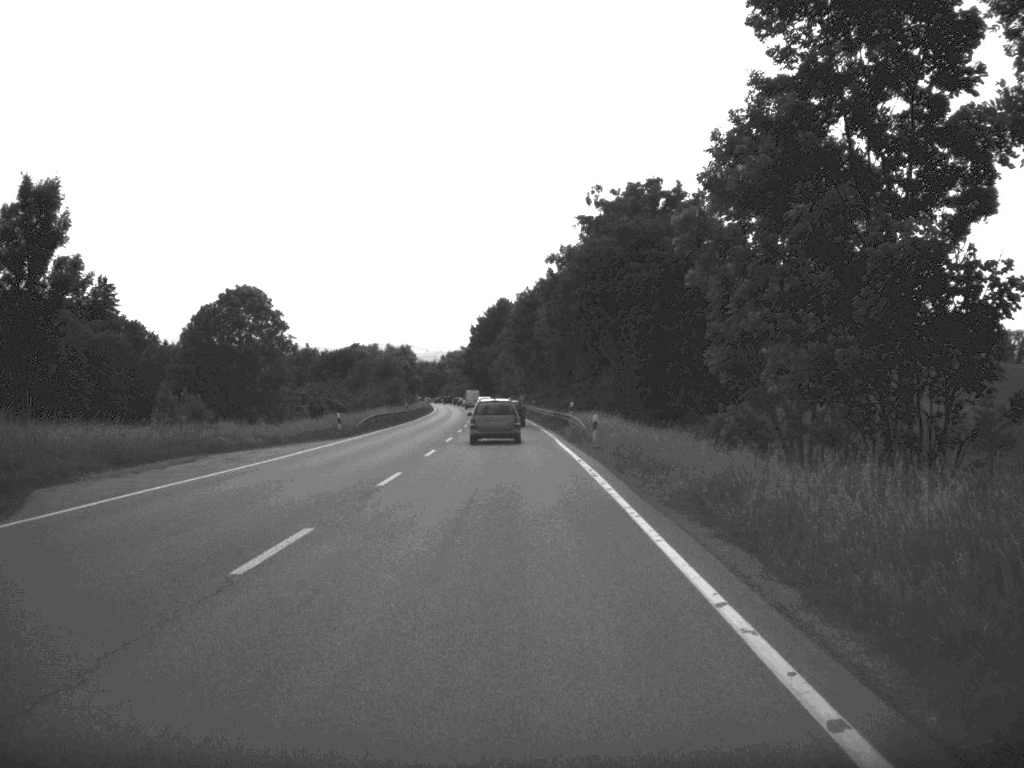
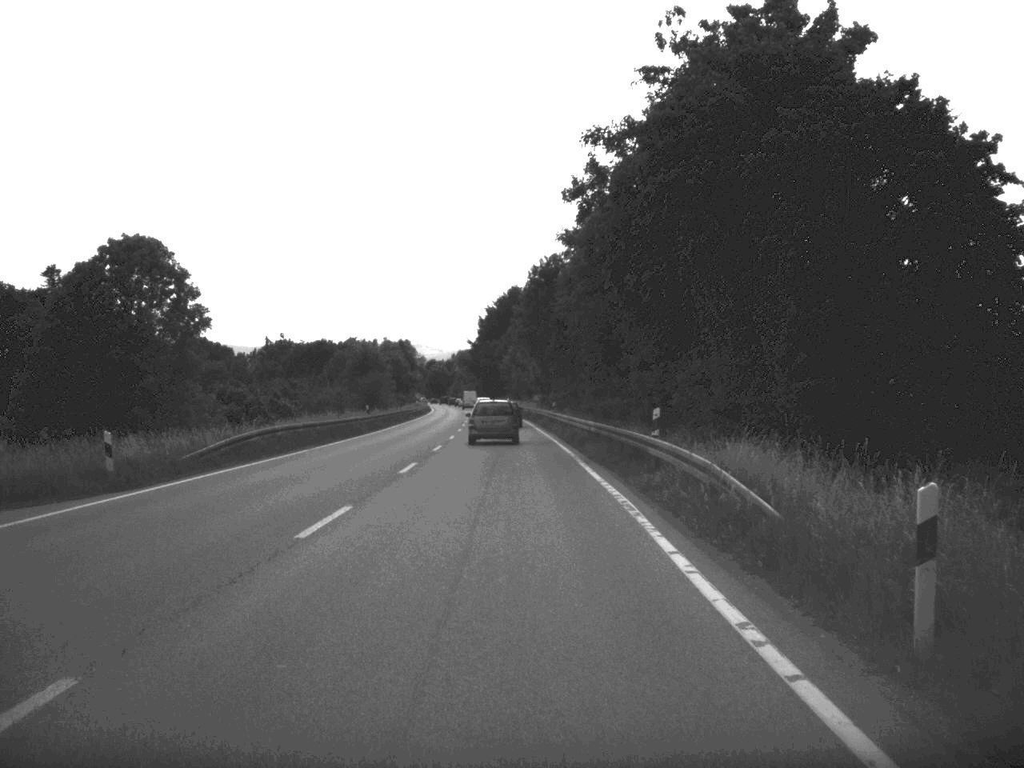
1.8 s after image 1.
(-0.2, +31.7) m; -1°
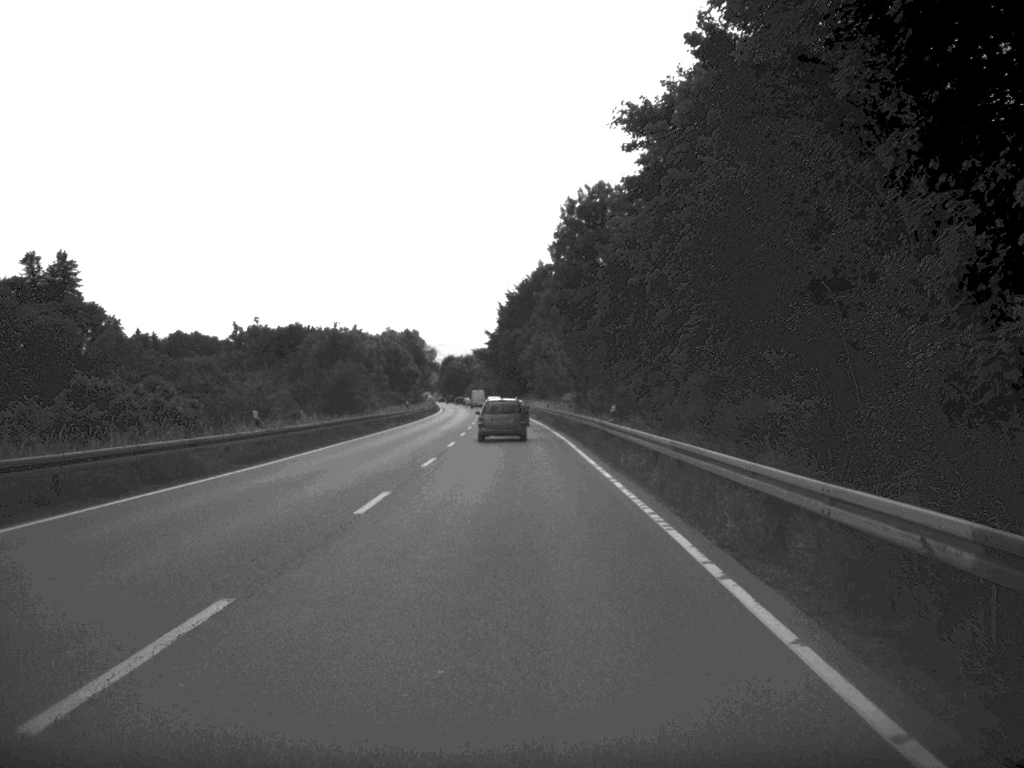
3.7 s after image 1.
(-0.3, +32.6) m; -1°
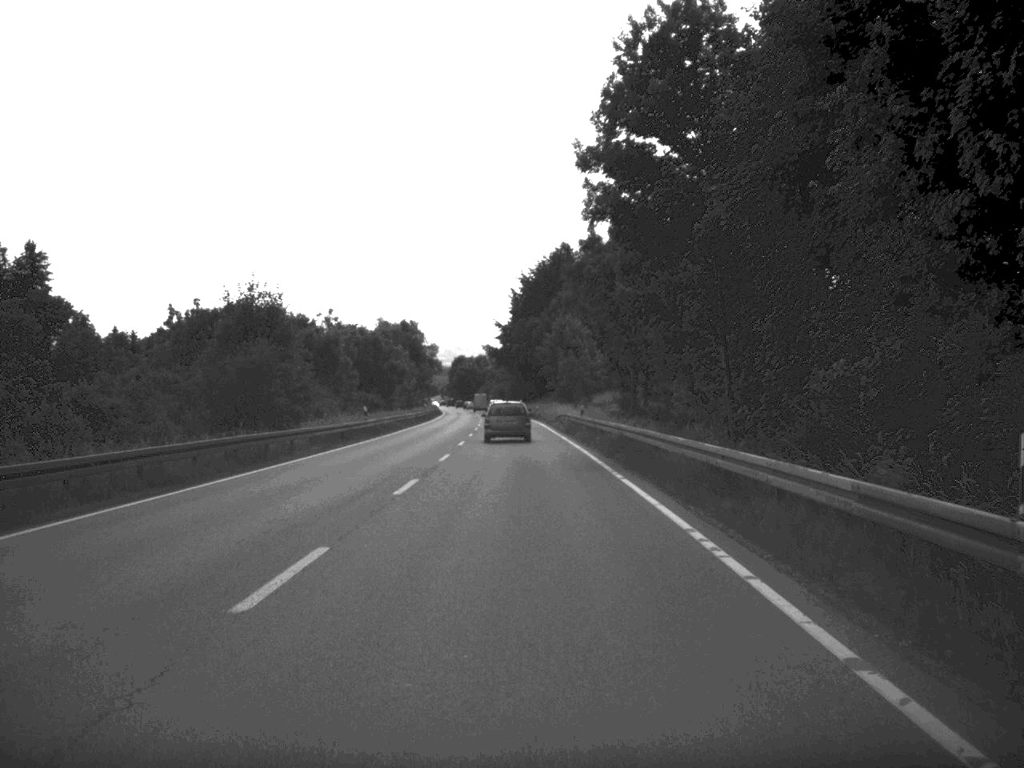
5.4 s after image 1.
(-0.2, +31.7) m; -1°
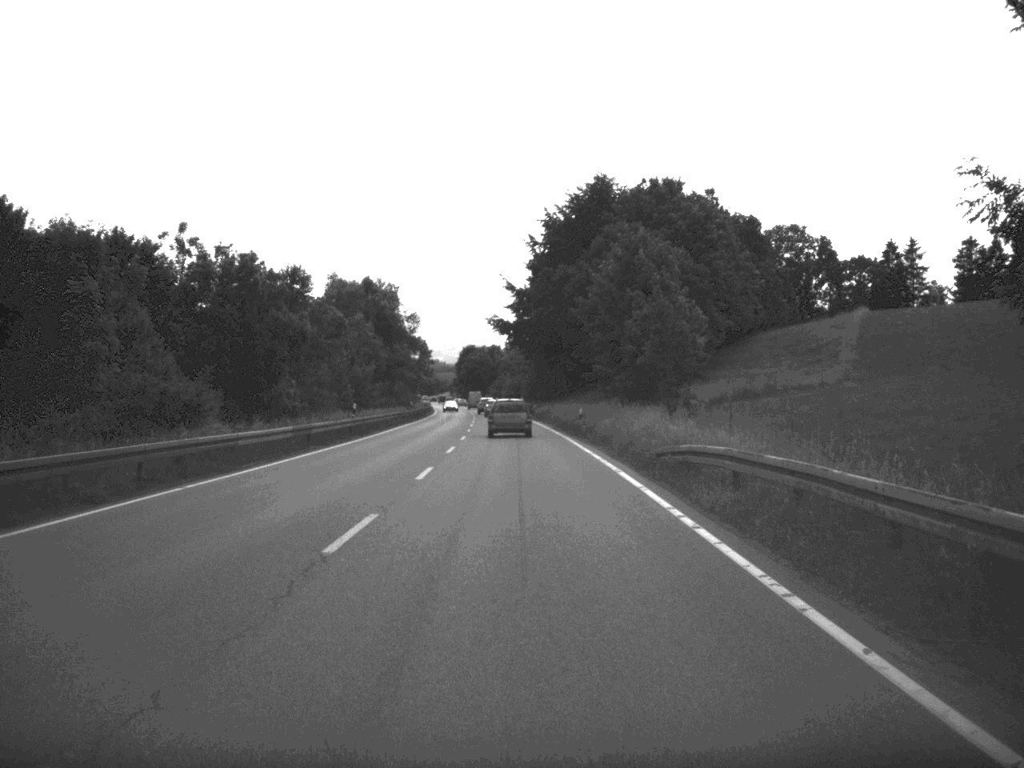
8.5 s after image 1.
(-0.5, +55.4) m; -1°
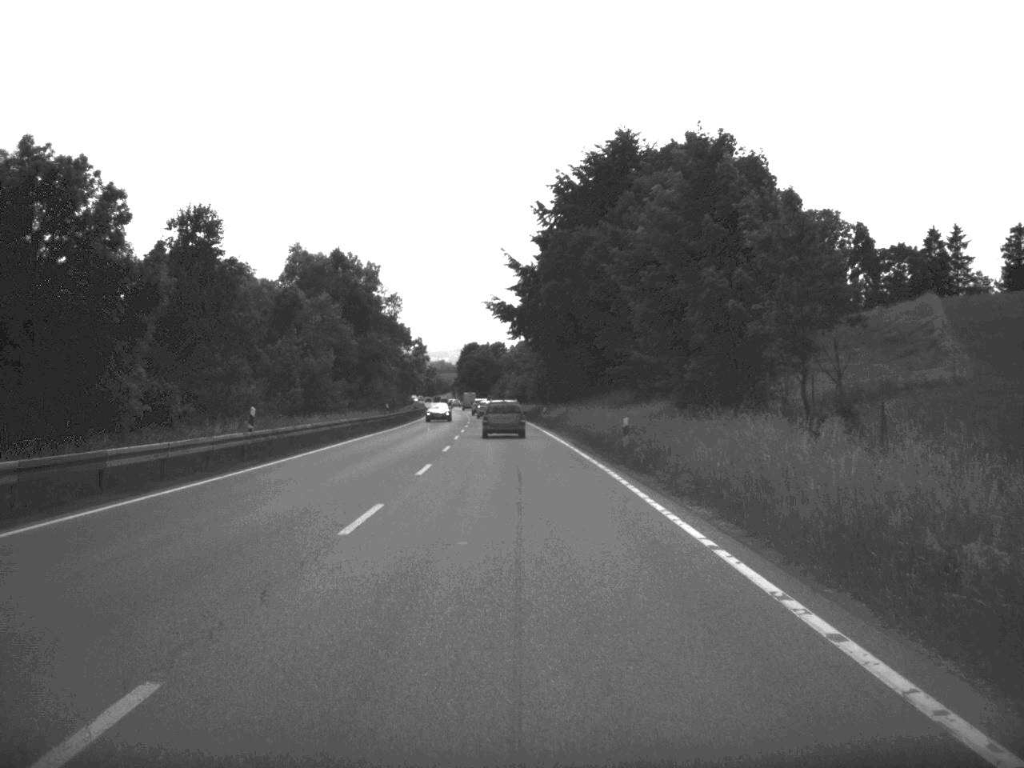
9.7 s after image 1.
(0.0, +21.6) m; 0°
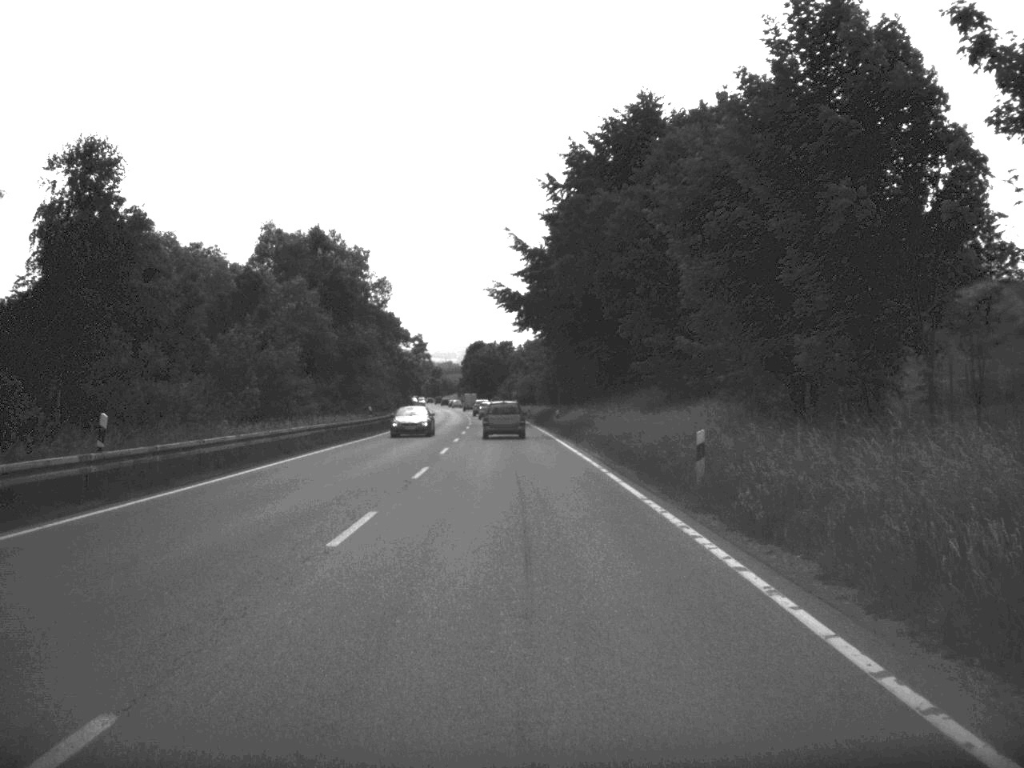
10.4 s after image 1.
(0.0, +12.7) m; 0°
